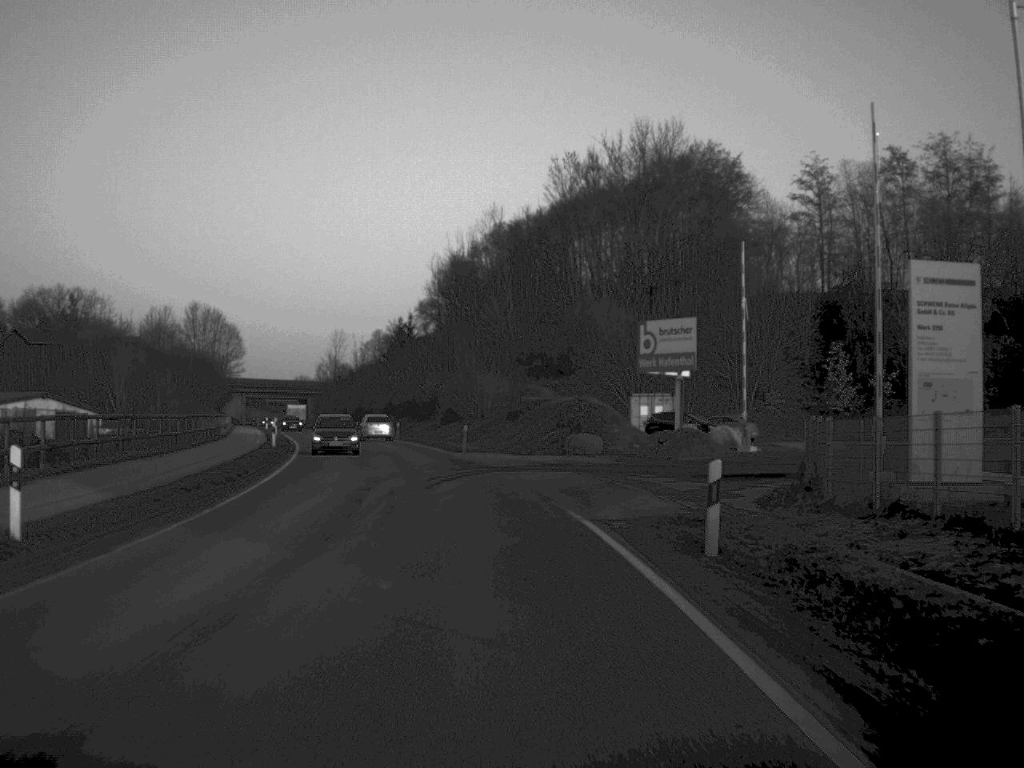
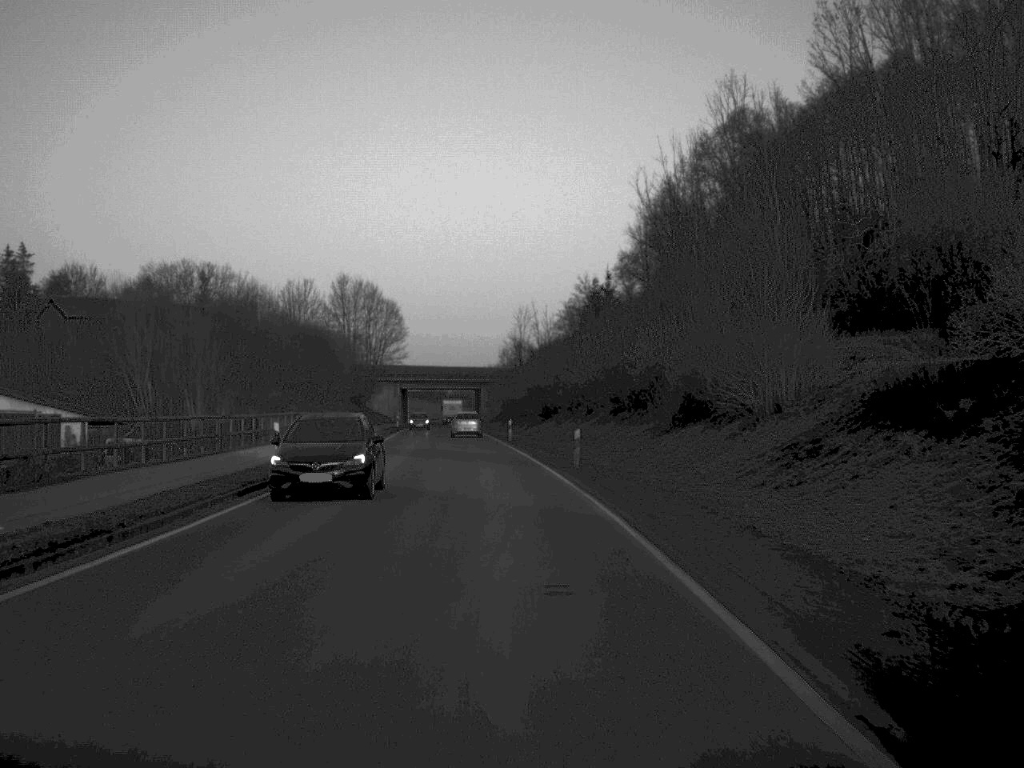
(-3.8, +45.4) m; -9°
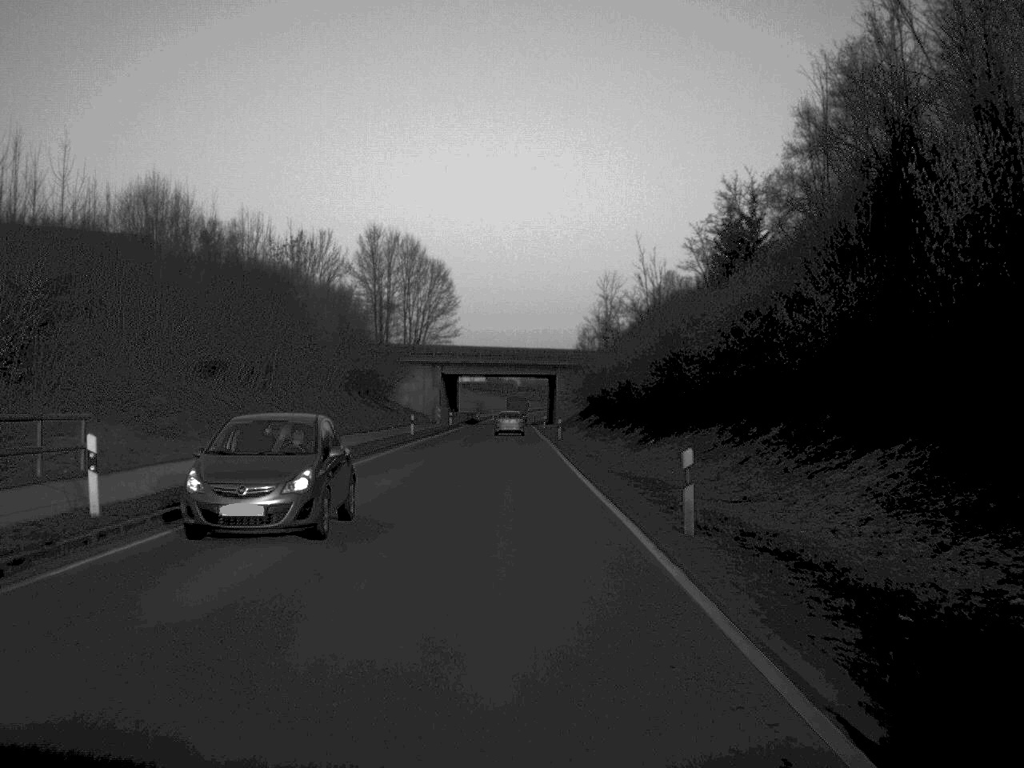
(-1.7, +48.7) m; -3°
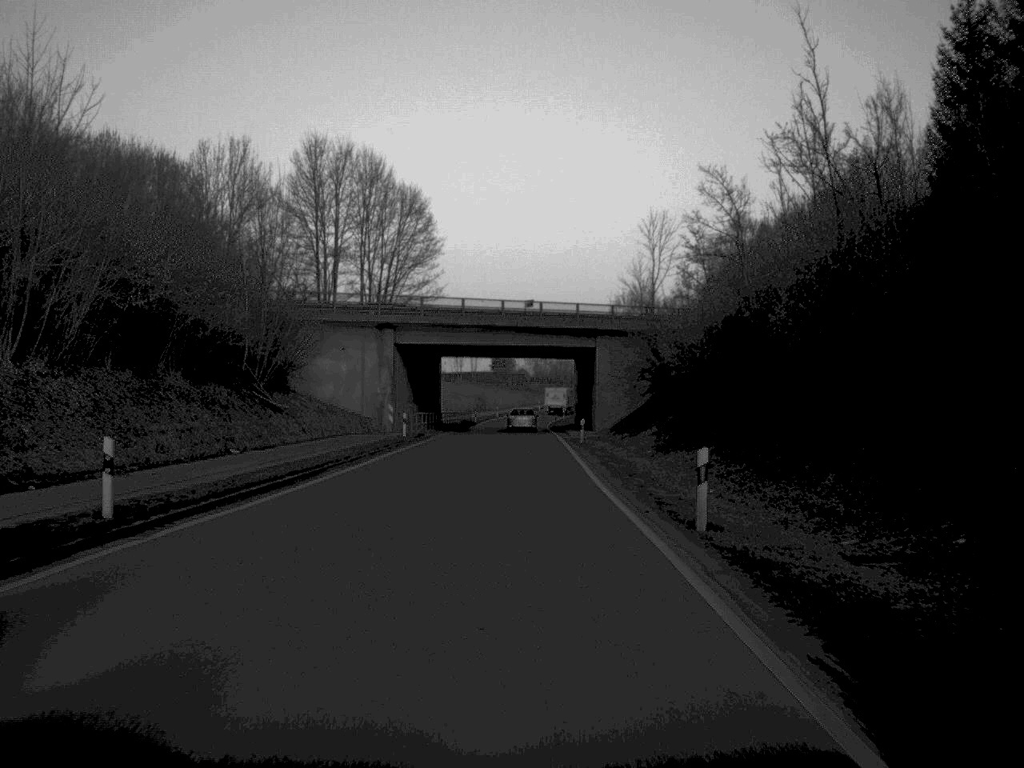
(-0.3, +49.8) m; 0°
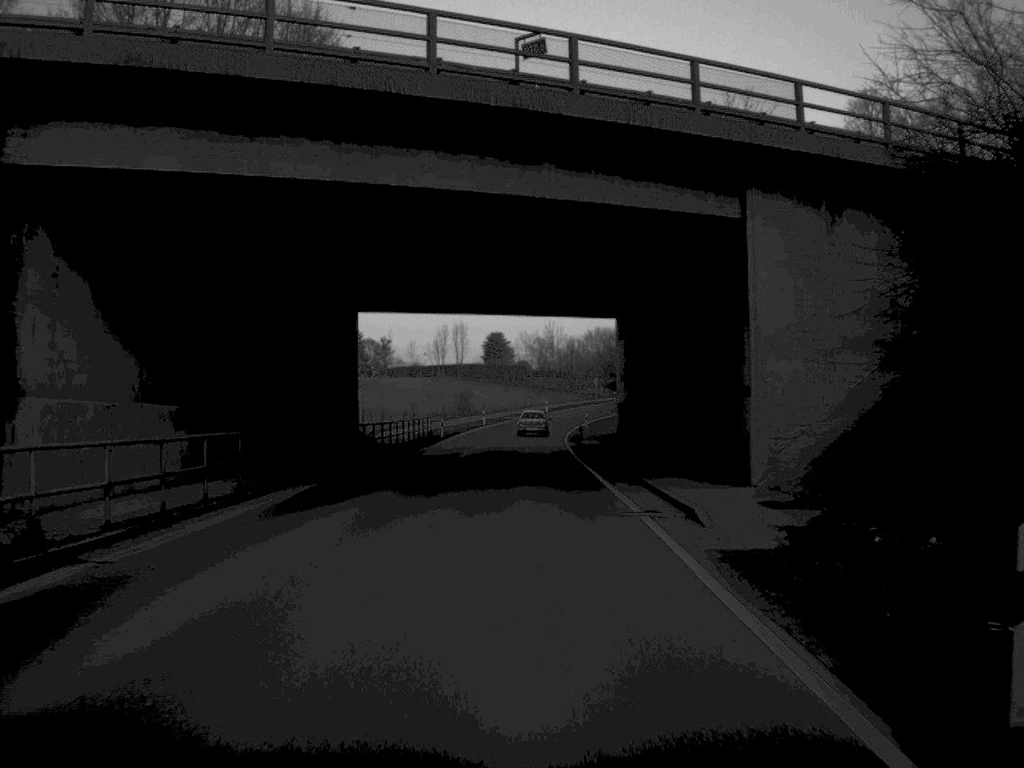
(+0.1, +49.4) m; 0°
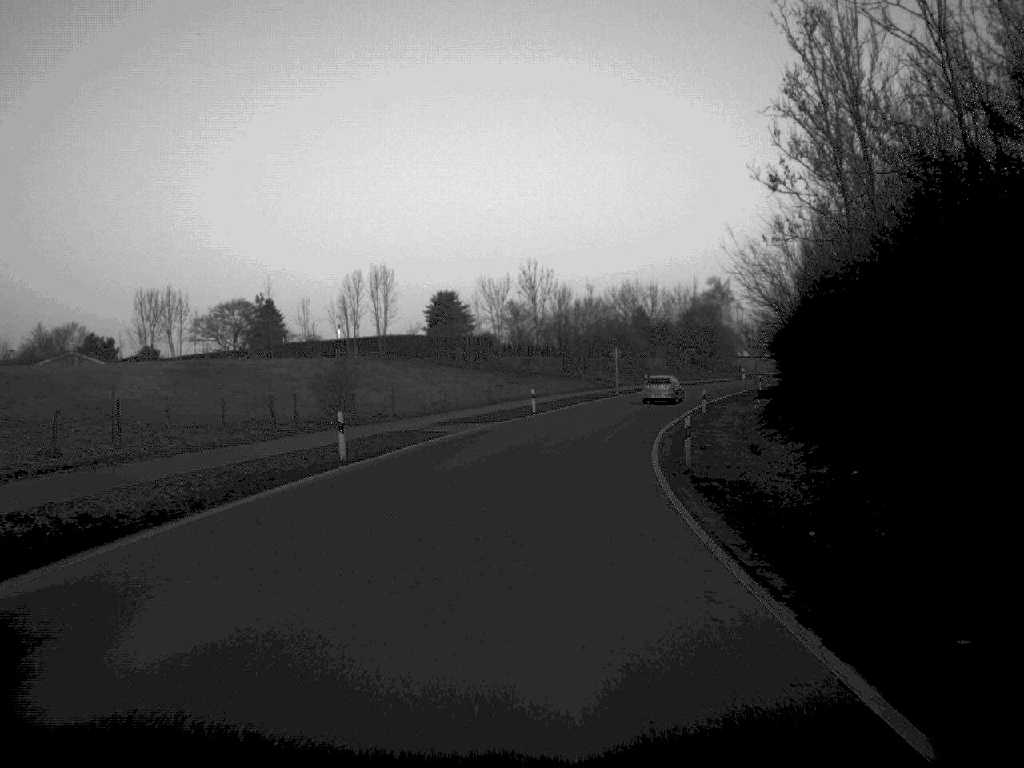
(+0.3, +64.8) m; +1°
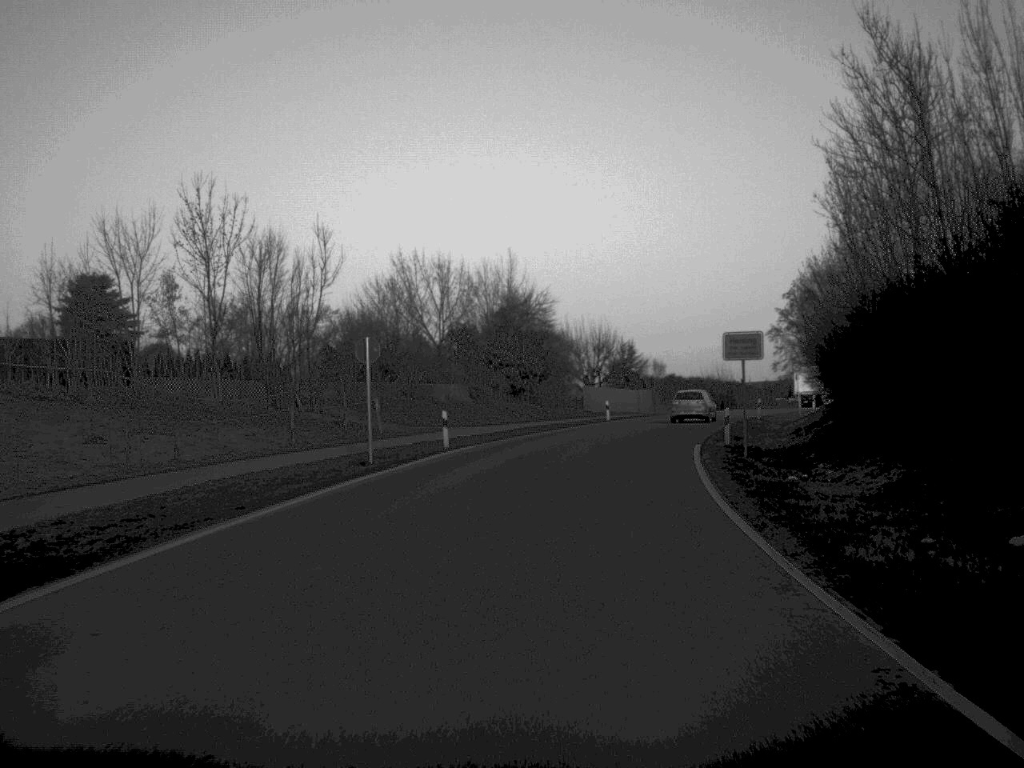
(+4.1, +51.7) m; +10°
